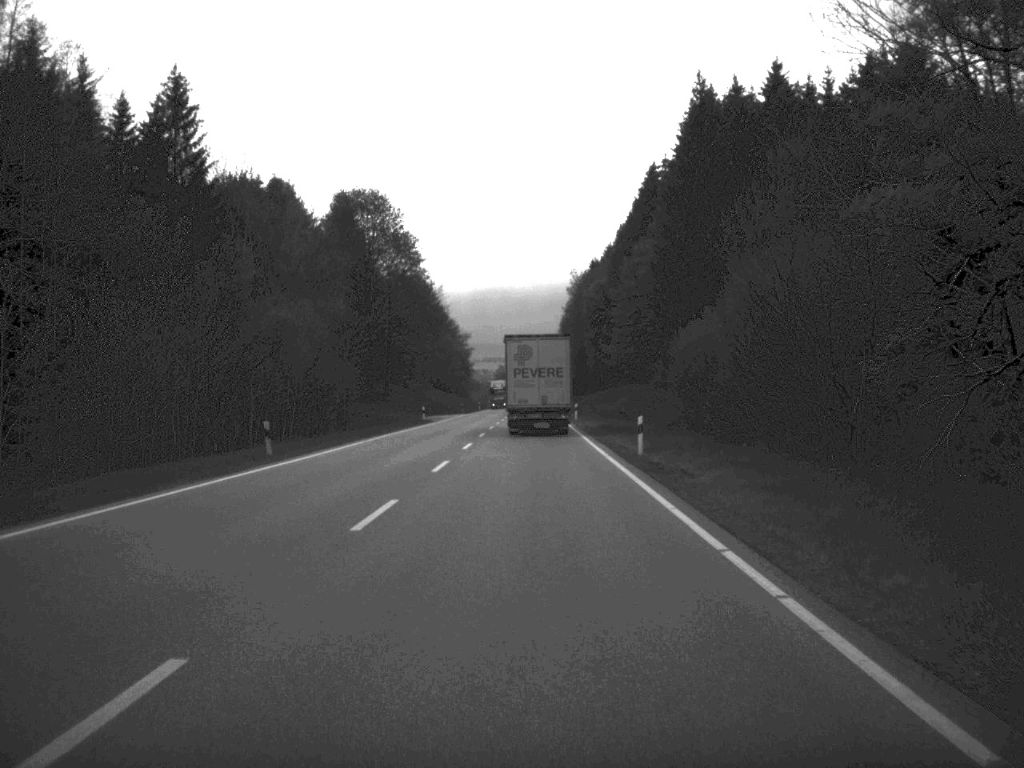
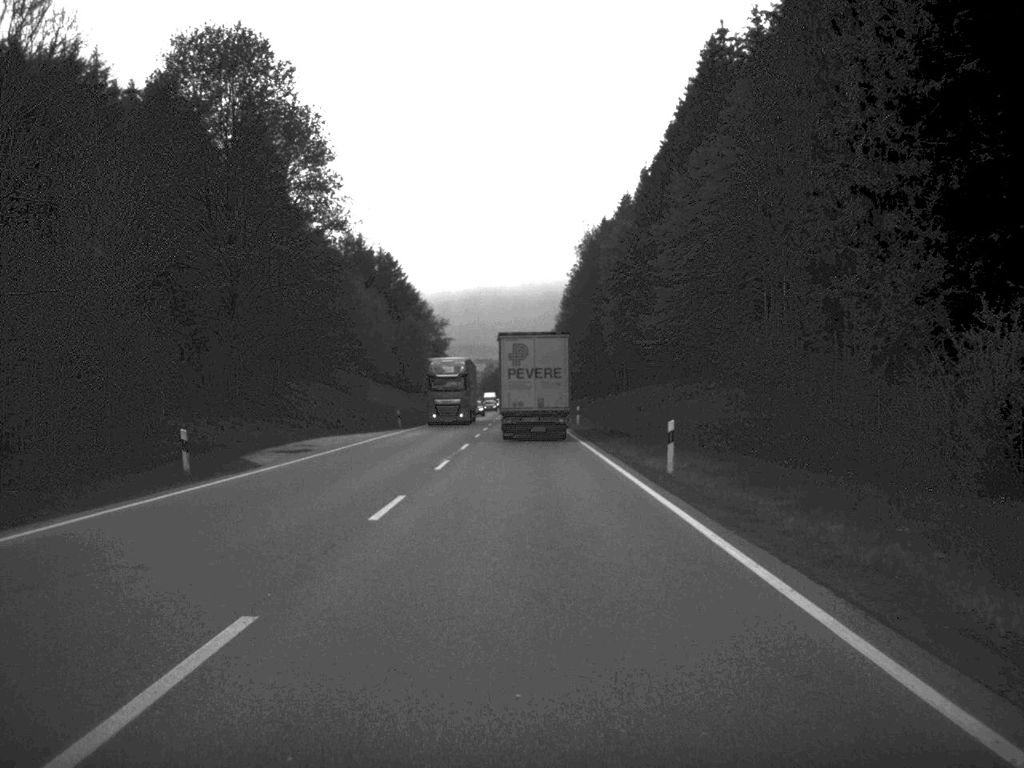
(+0.1, +57.3) m; 0°
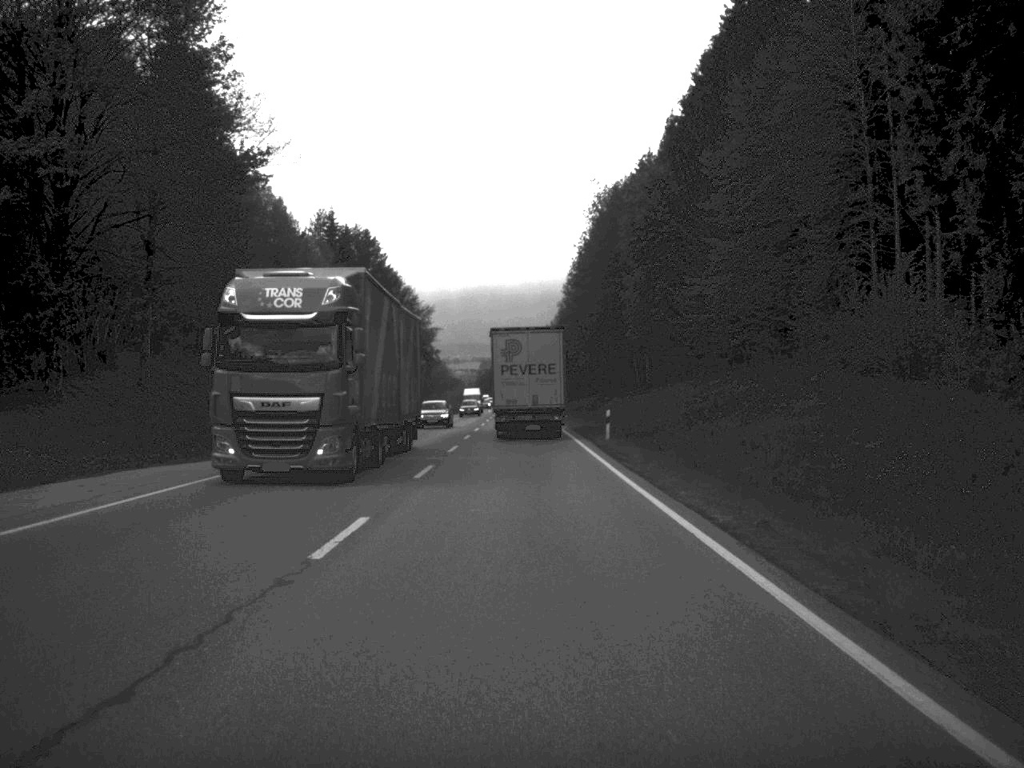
(0.0, +27.4) m; 0°
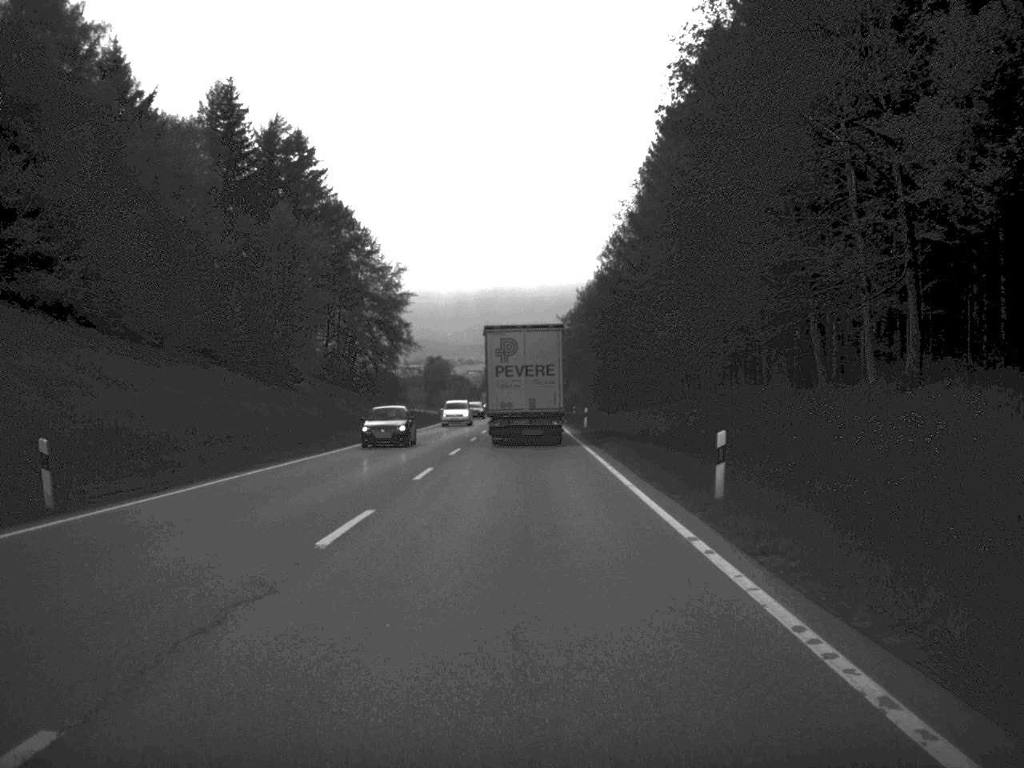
(-0.4, +69.9) m; -1°
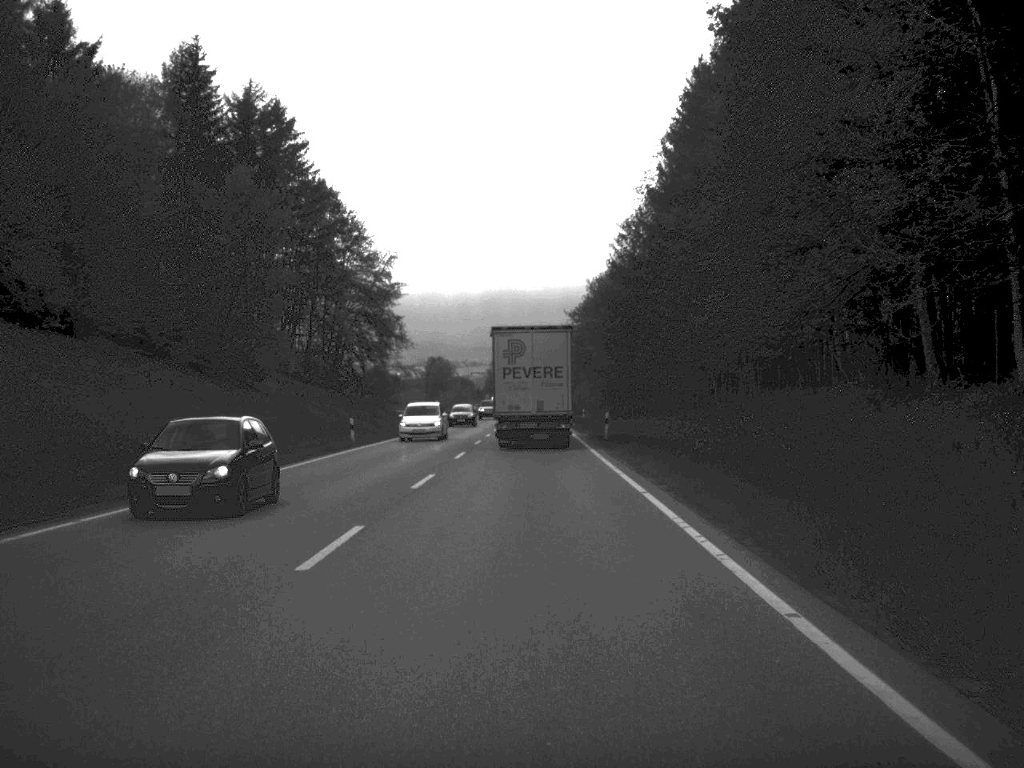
(0.0, +13.1) m; 0°
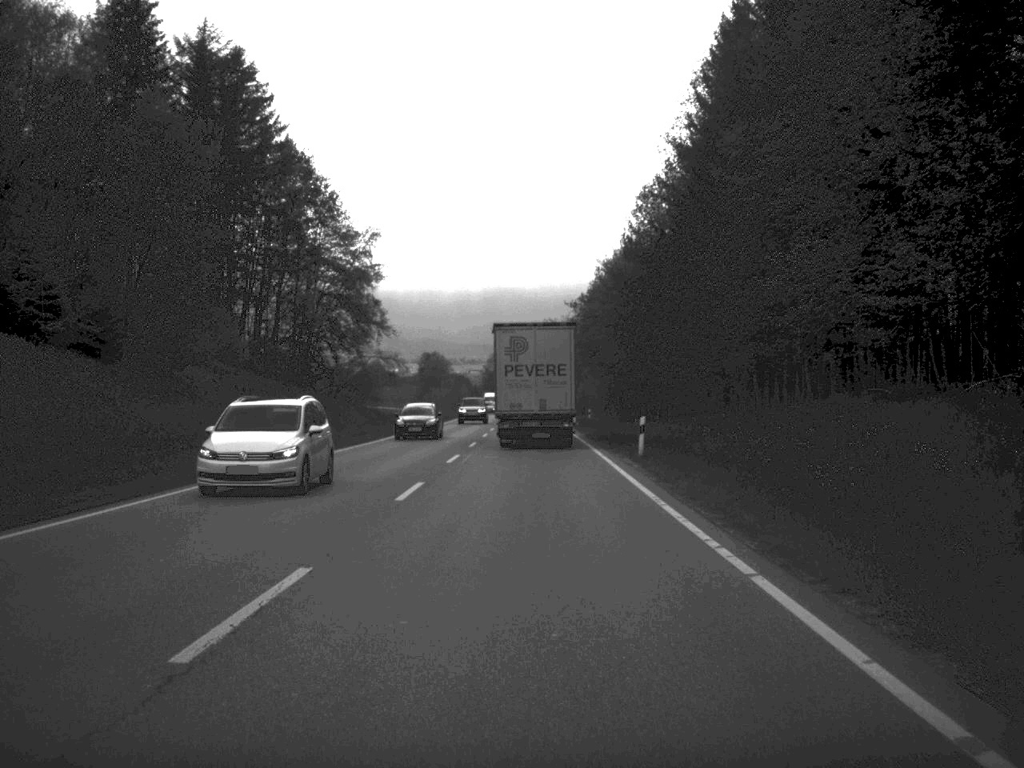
(0.0, +15.7) m; 0°
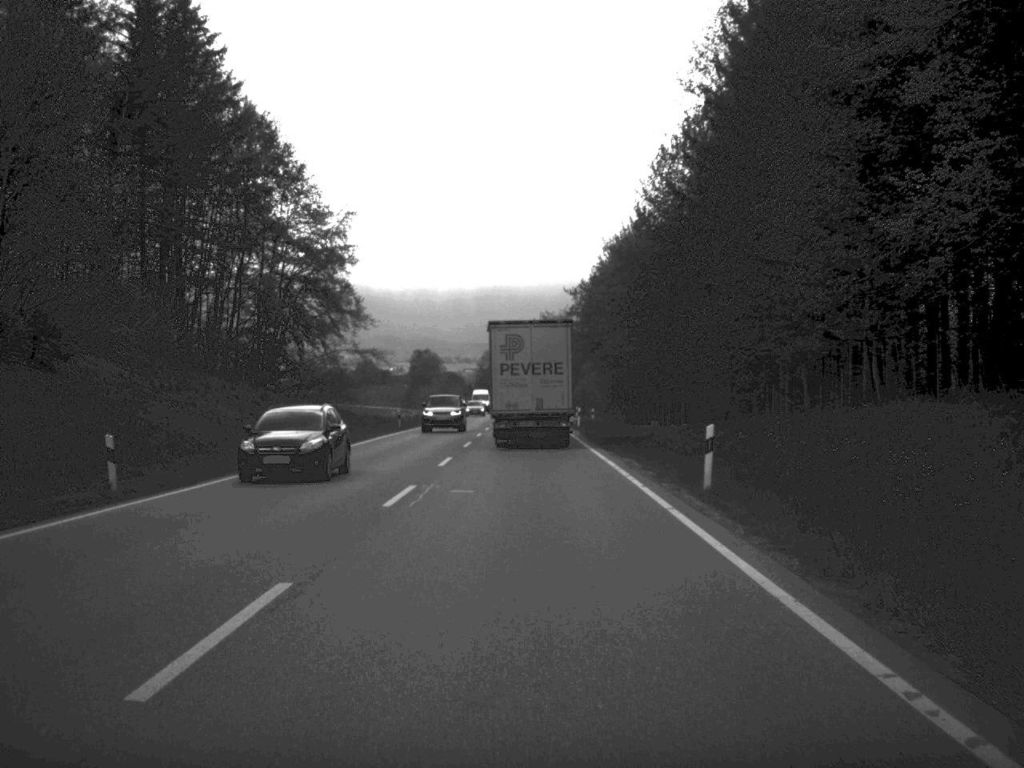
(0.0, +13.2) m; 0°
